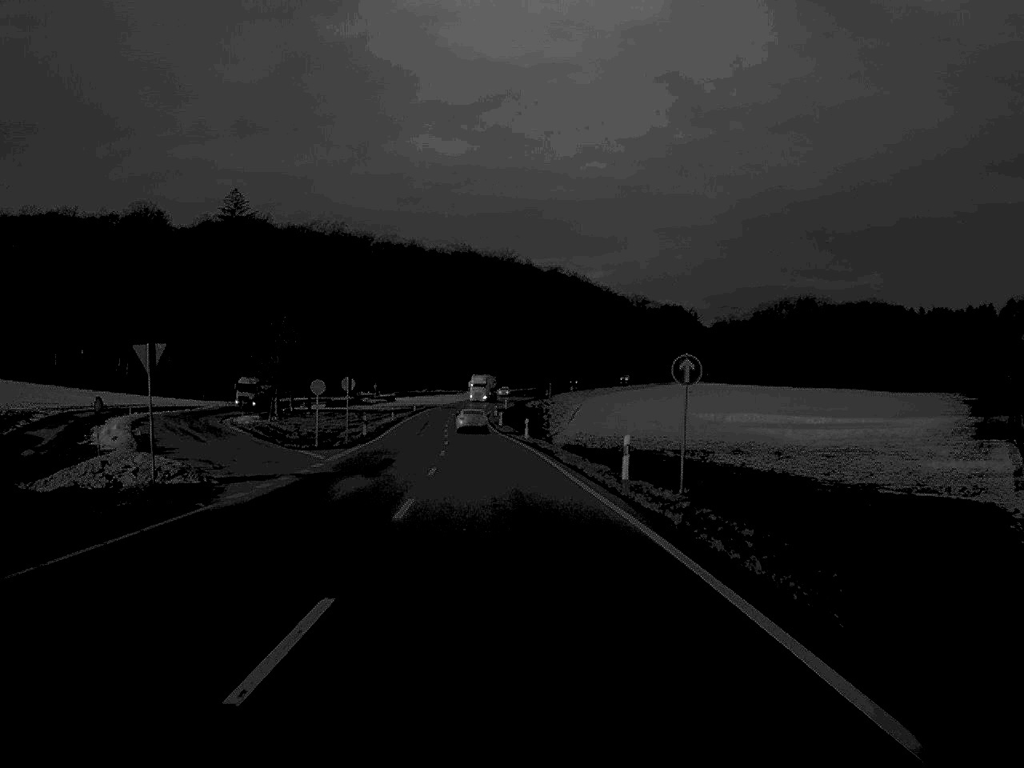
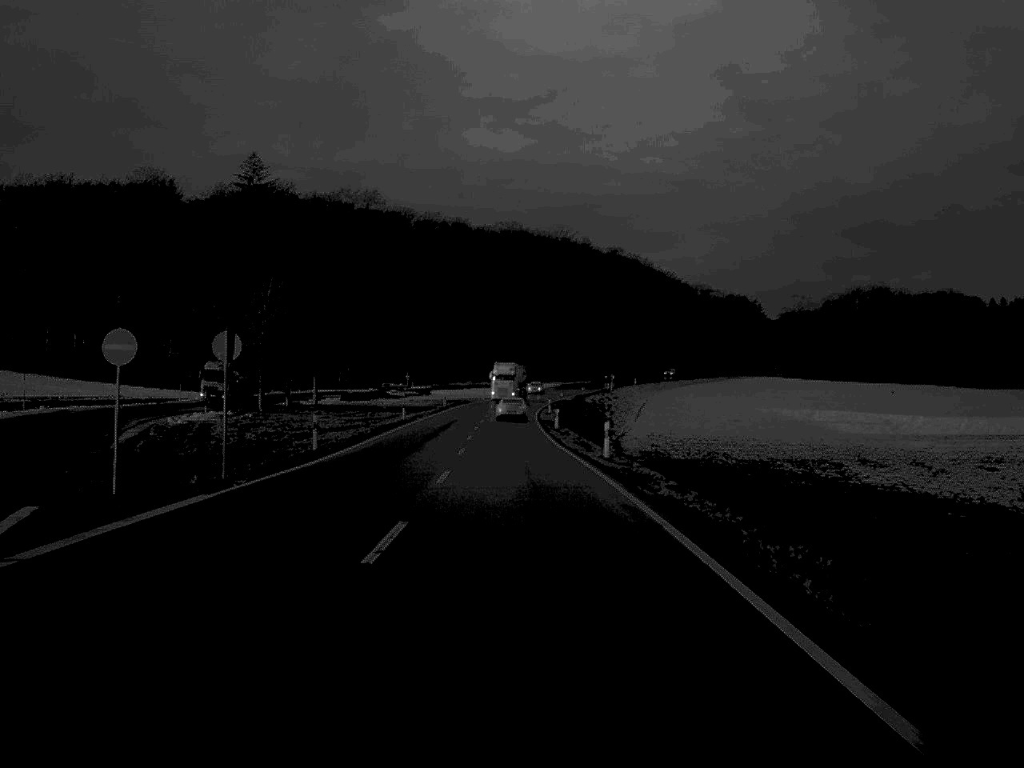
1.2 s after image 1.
(-0.7, +30.5) m; -2°
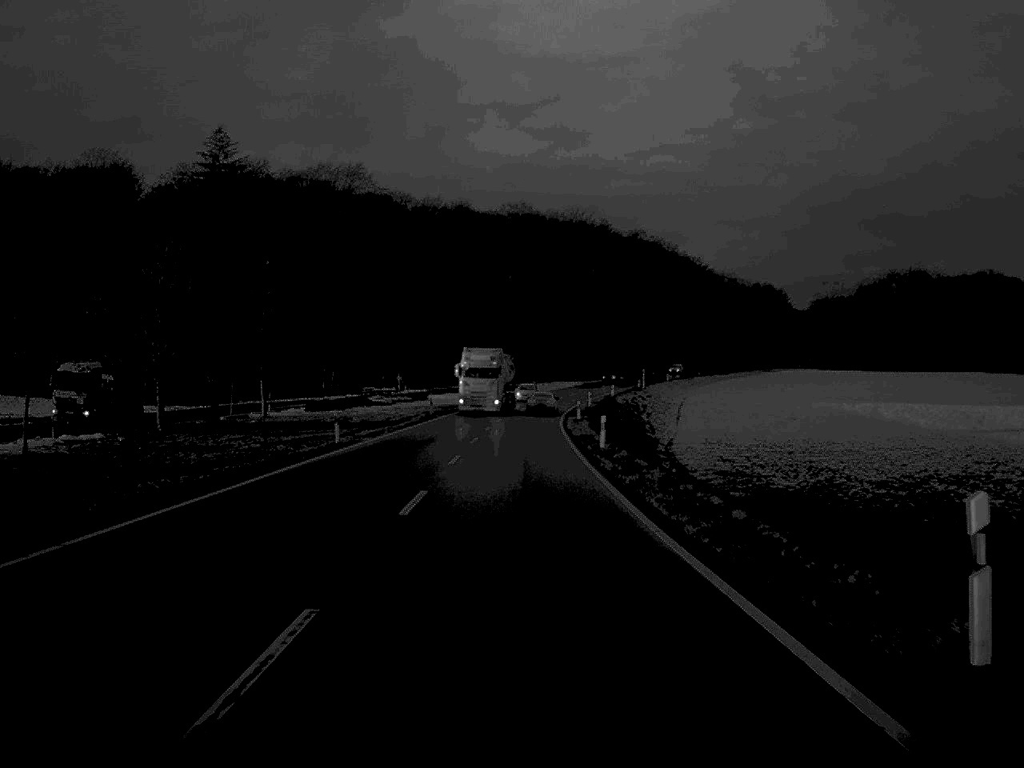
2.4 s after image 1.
(-0.2, +30.5) m; -1°
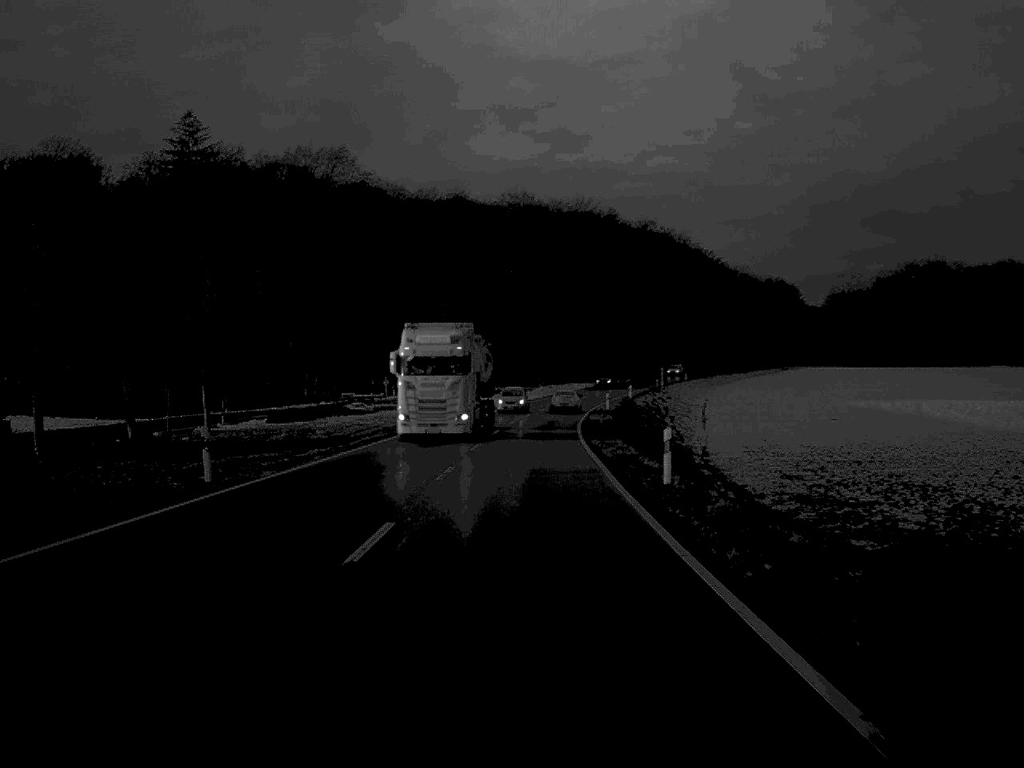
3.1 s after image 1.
(0.0, +17.7) m; 0°
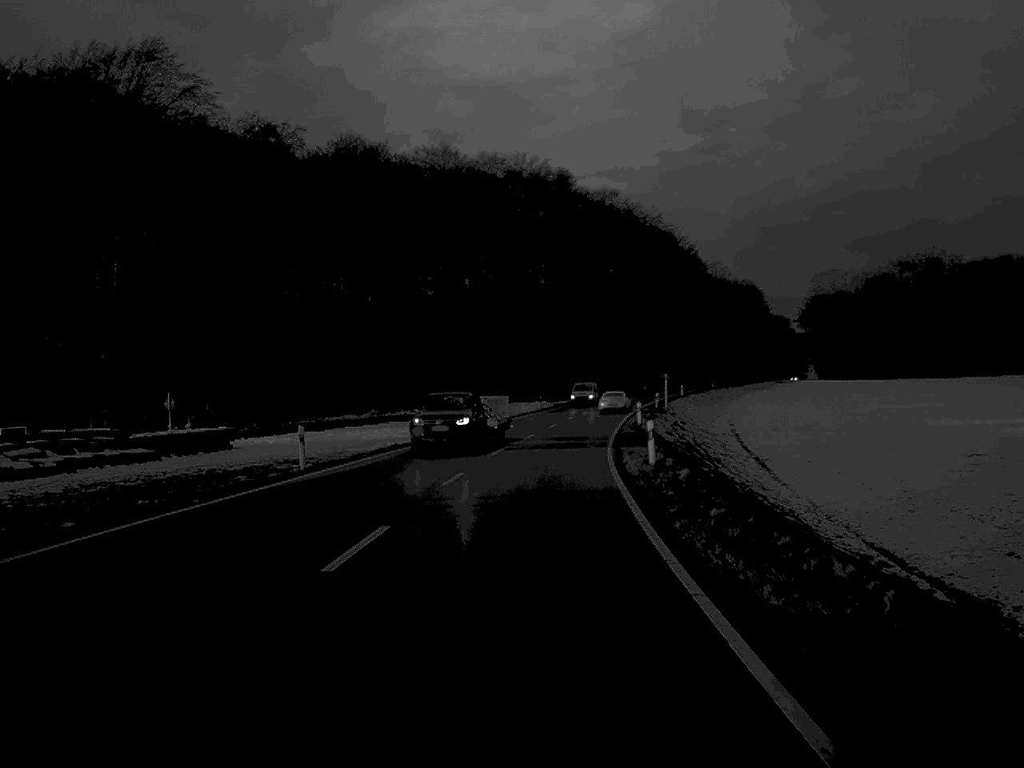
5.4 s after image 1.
(+1.2, +59.9) m; +3°
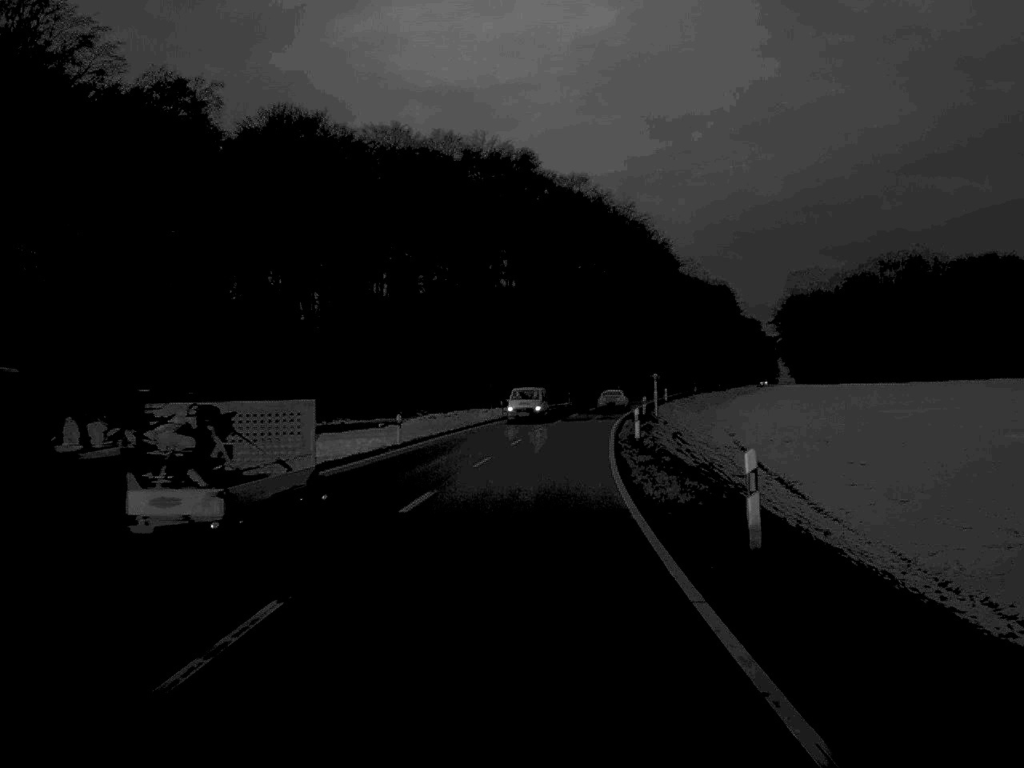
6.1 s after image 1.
(+0.3, +17.5) m; +2°
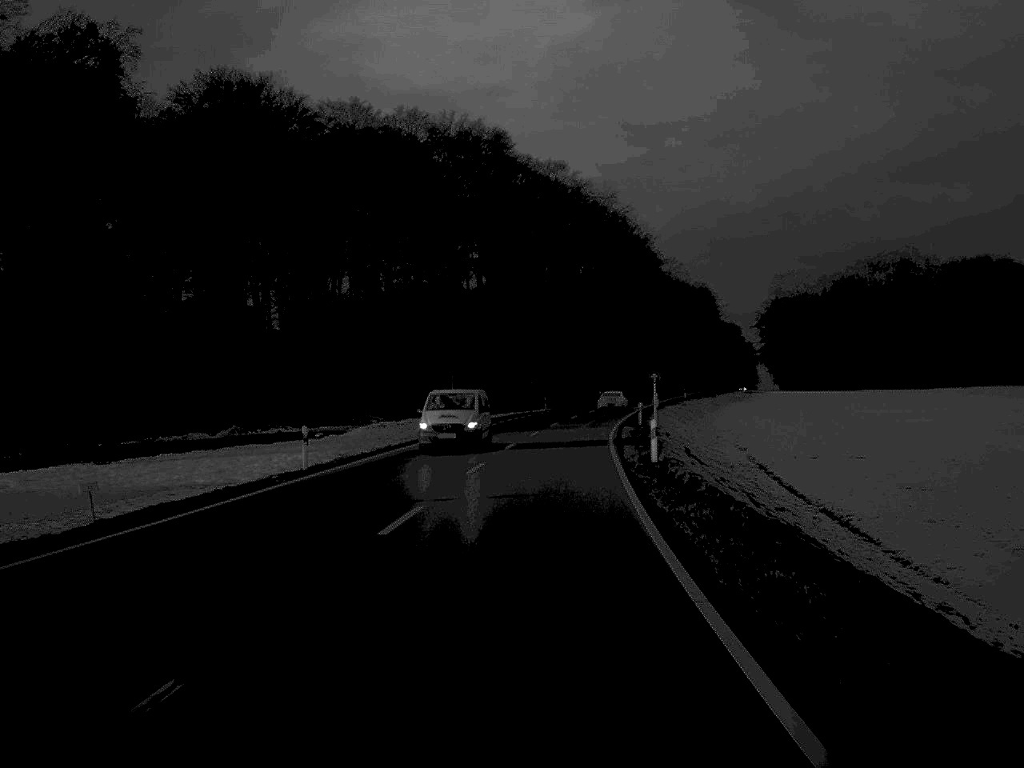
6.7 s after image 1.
(+0.2, +14.7) m; +1°
